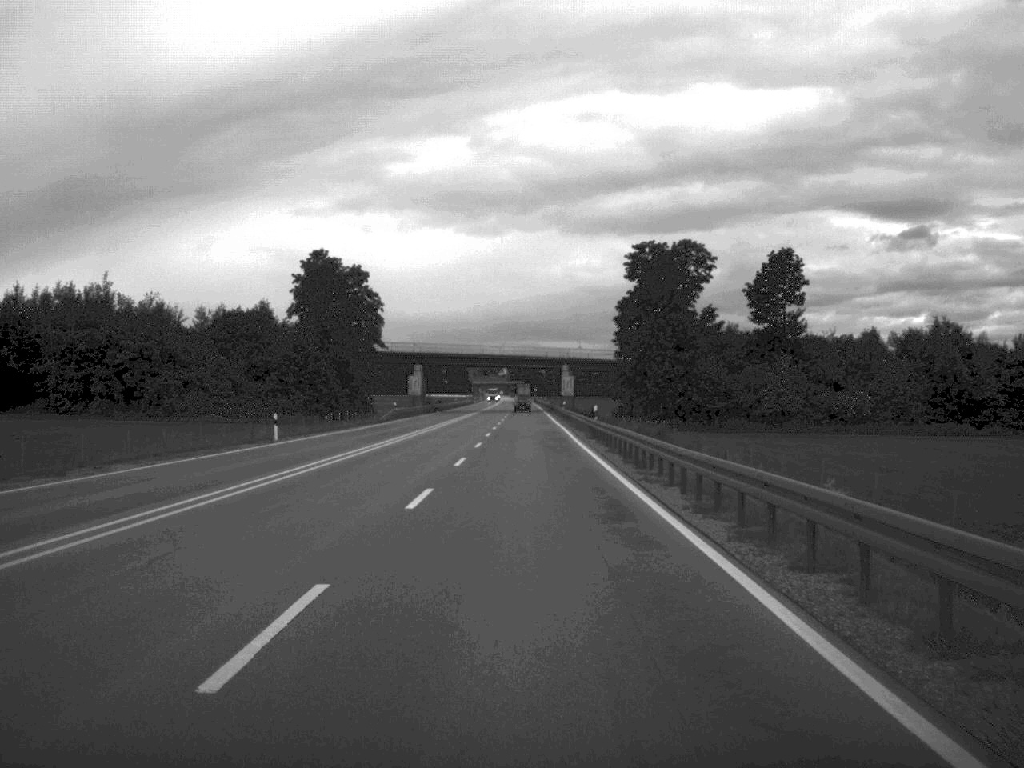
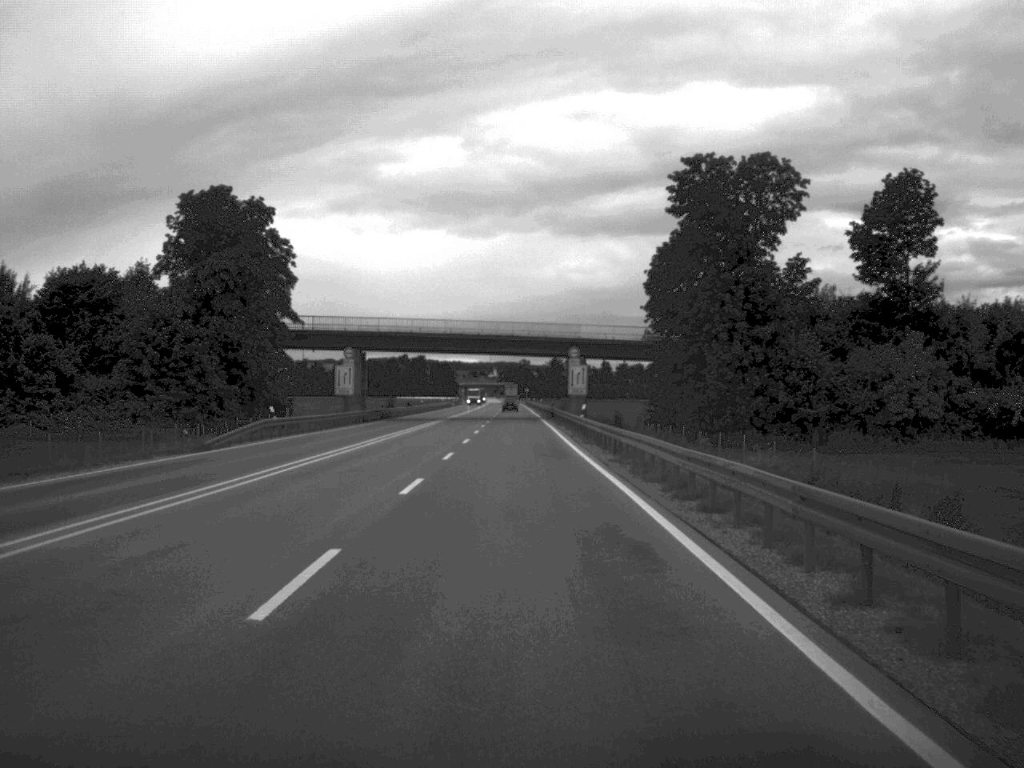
(+0.1, +45.8) m; 0°
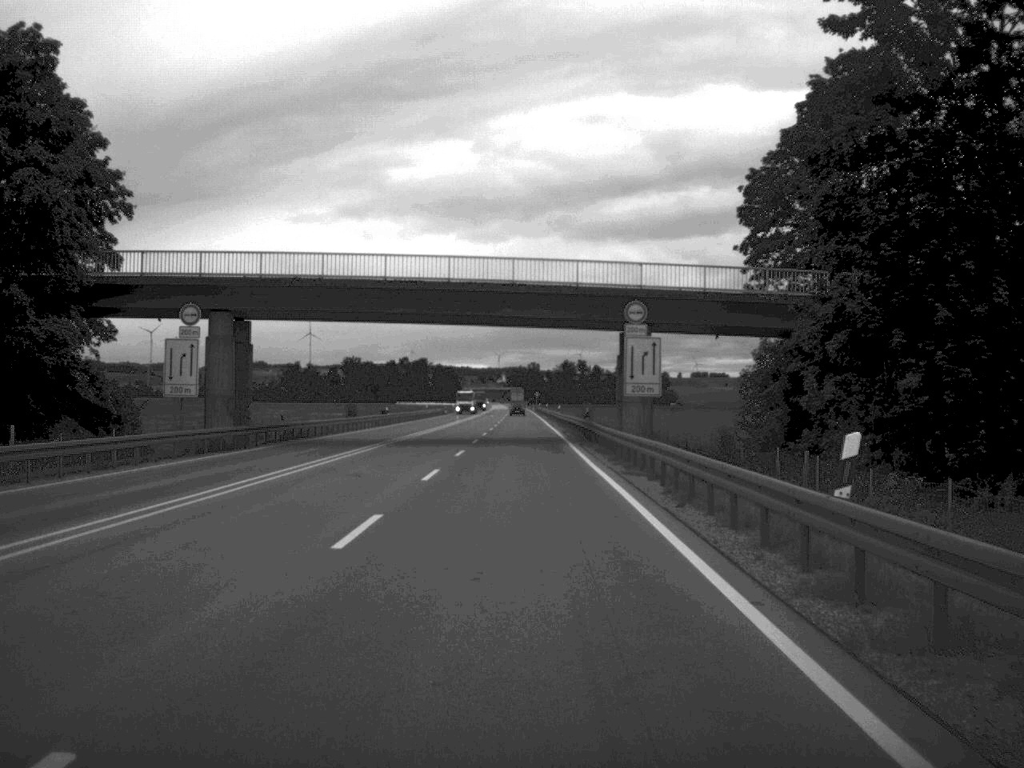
(-0.1, +43.2) m; -1°
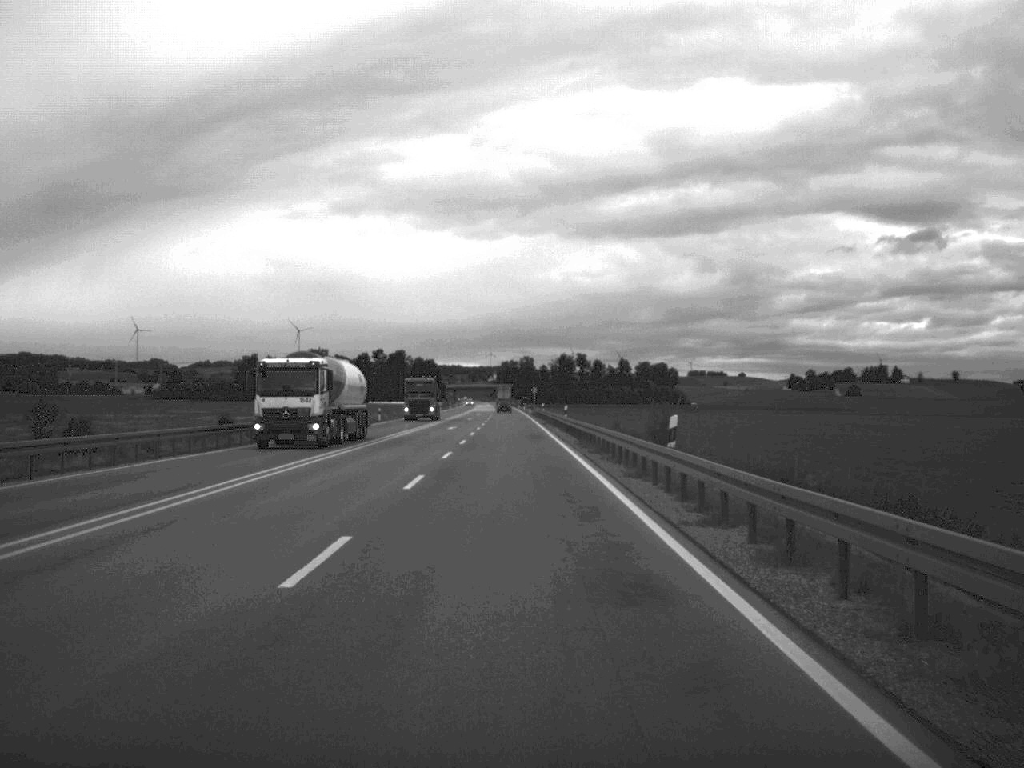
(-0.2, +74.5) m; 0°
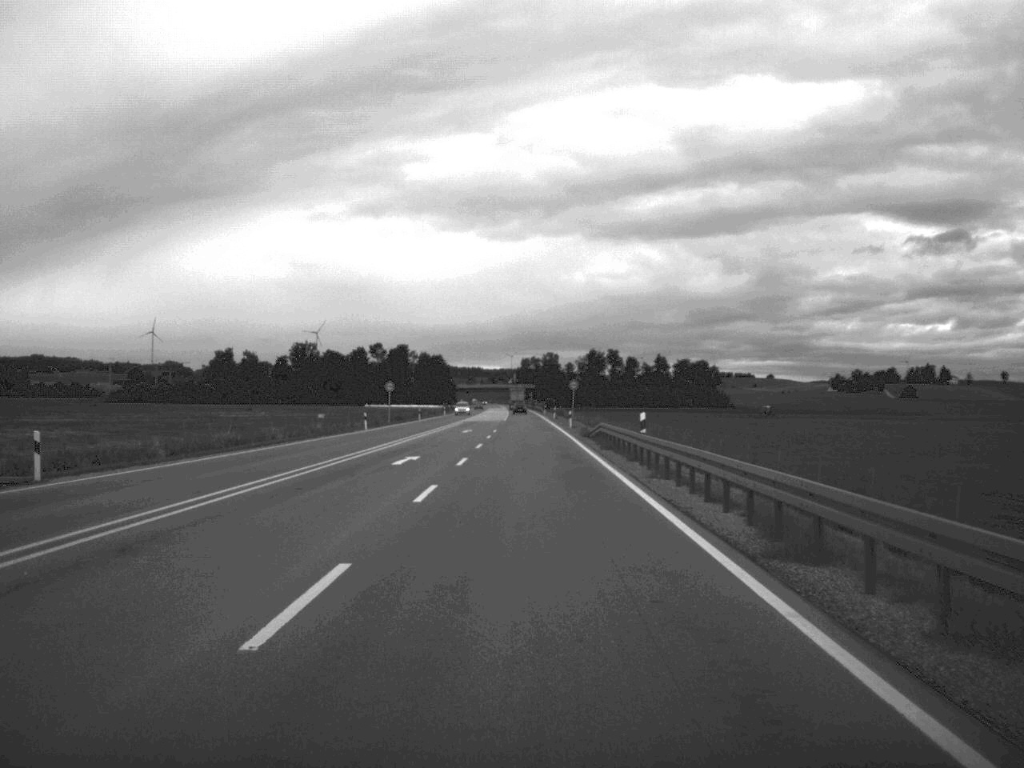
(-1.0, +74.7) m; -1°
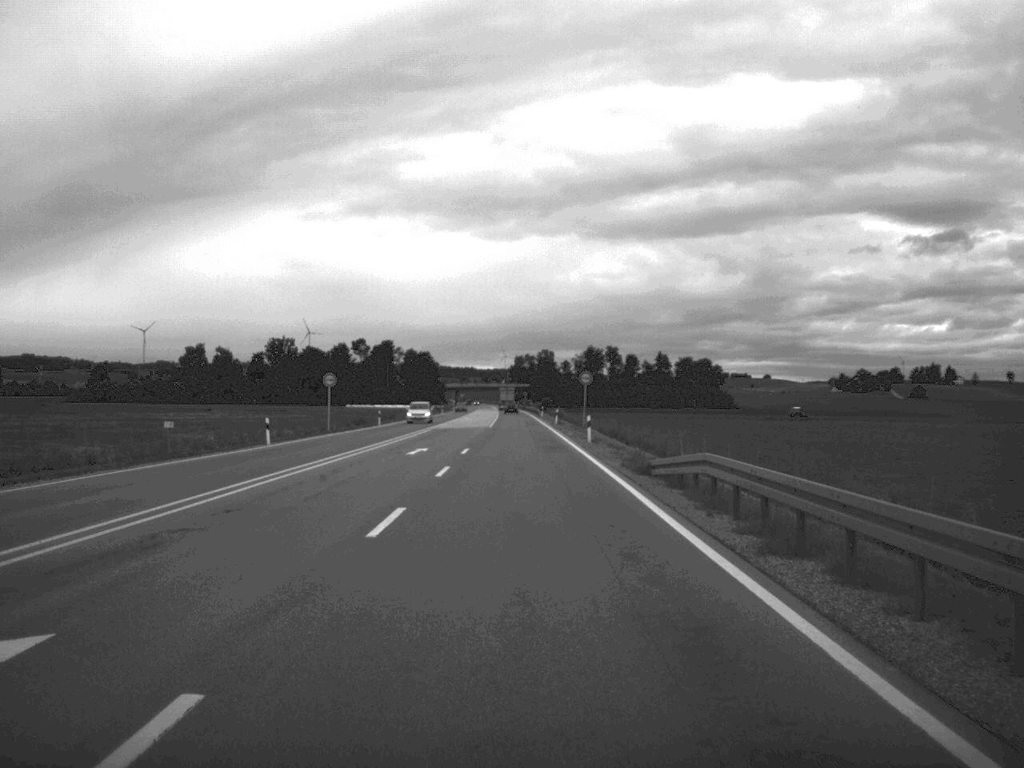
(0.0, +29.1) m; 0°
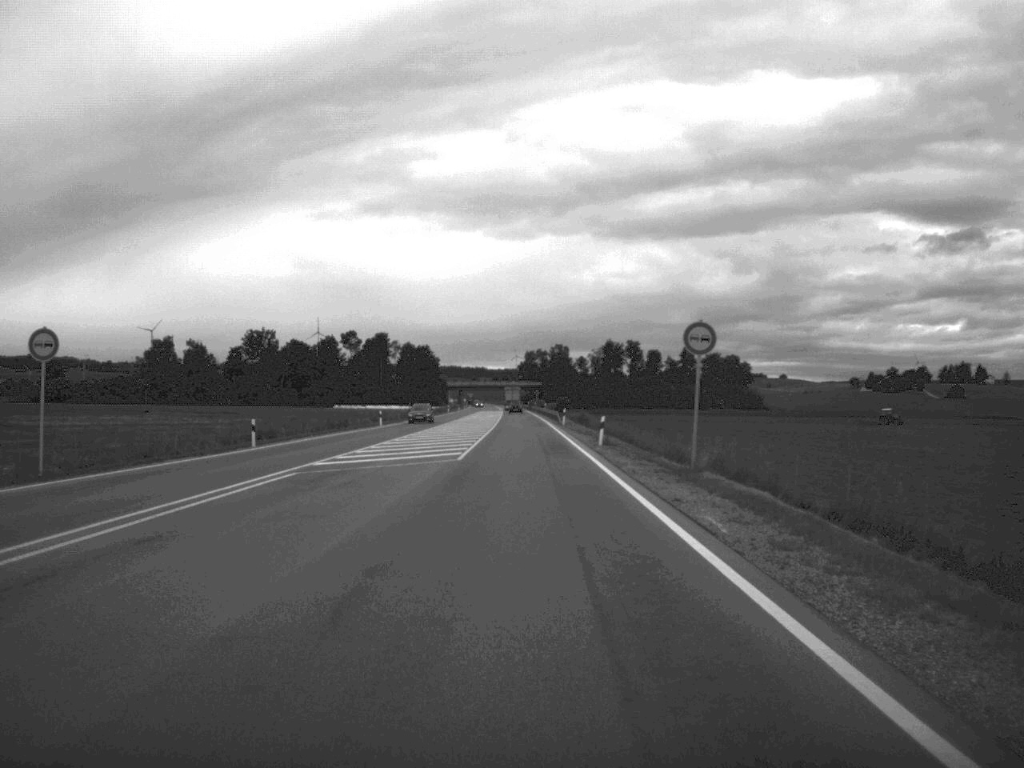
(-0.1, +45.9) m; -1°
